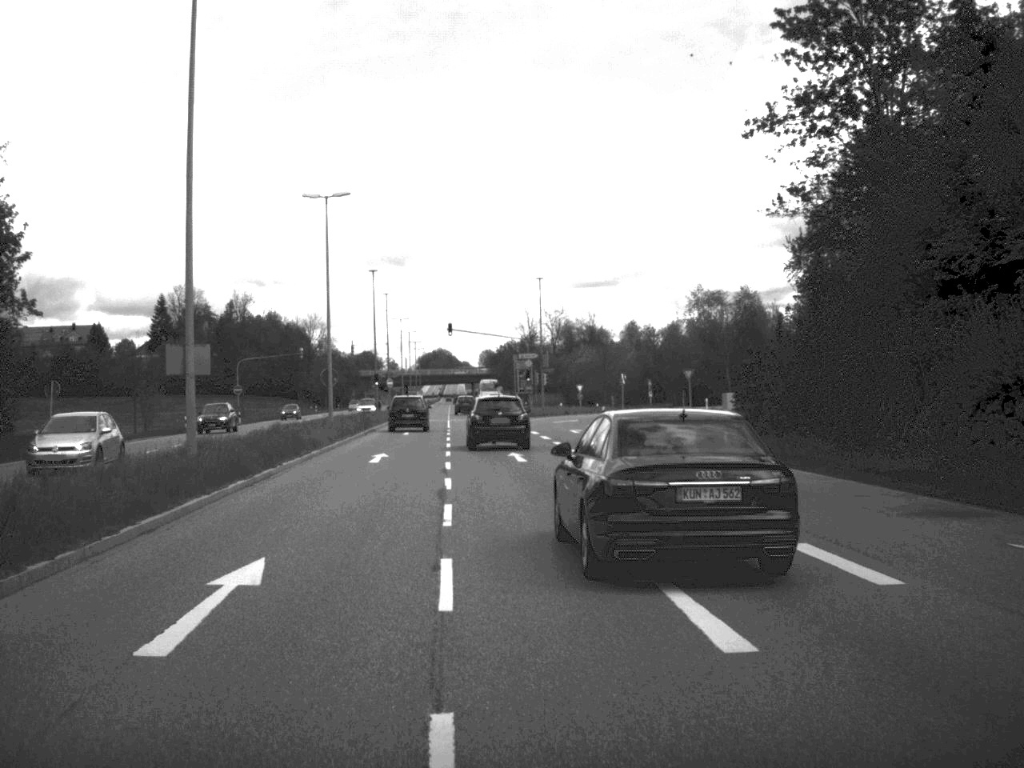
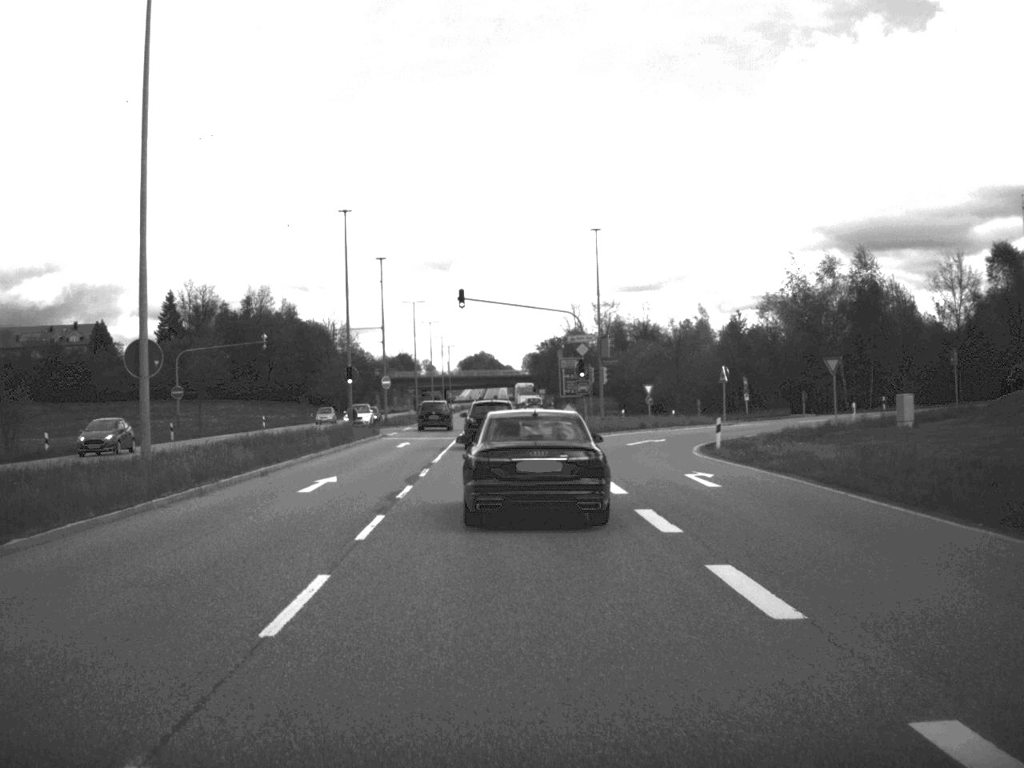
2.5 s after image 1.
(-0.4, +30.7) m; -2°
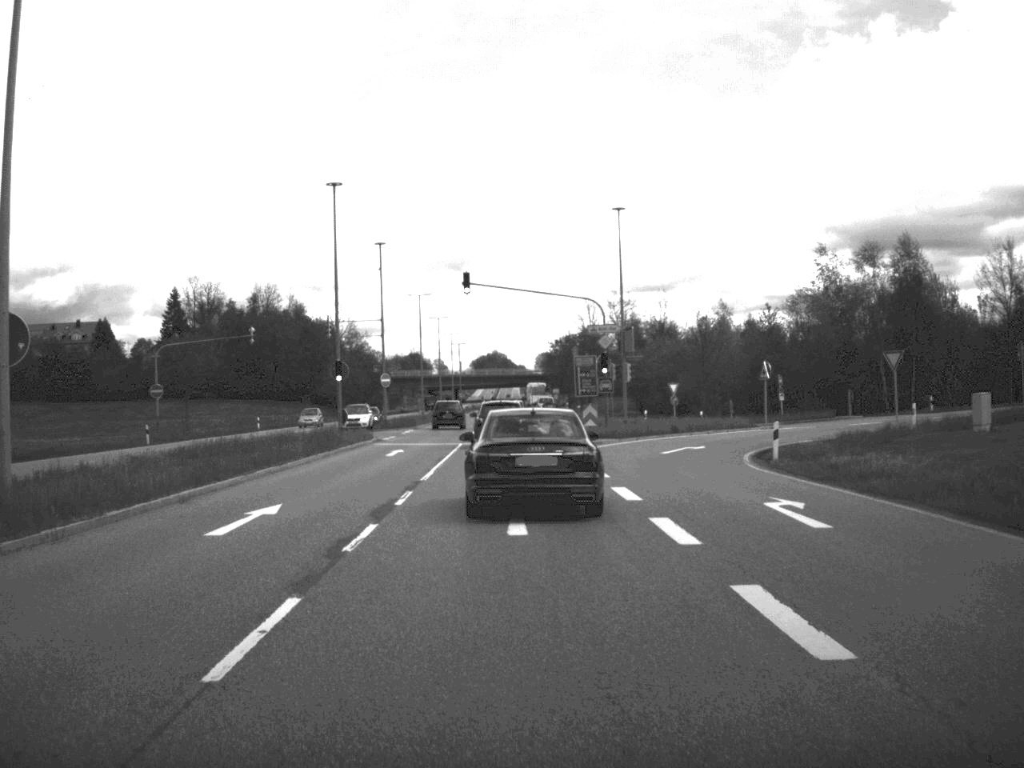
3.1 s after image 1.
(0.0, +7.3) m; -1°
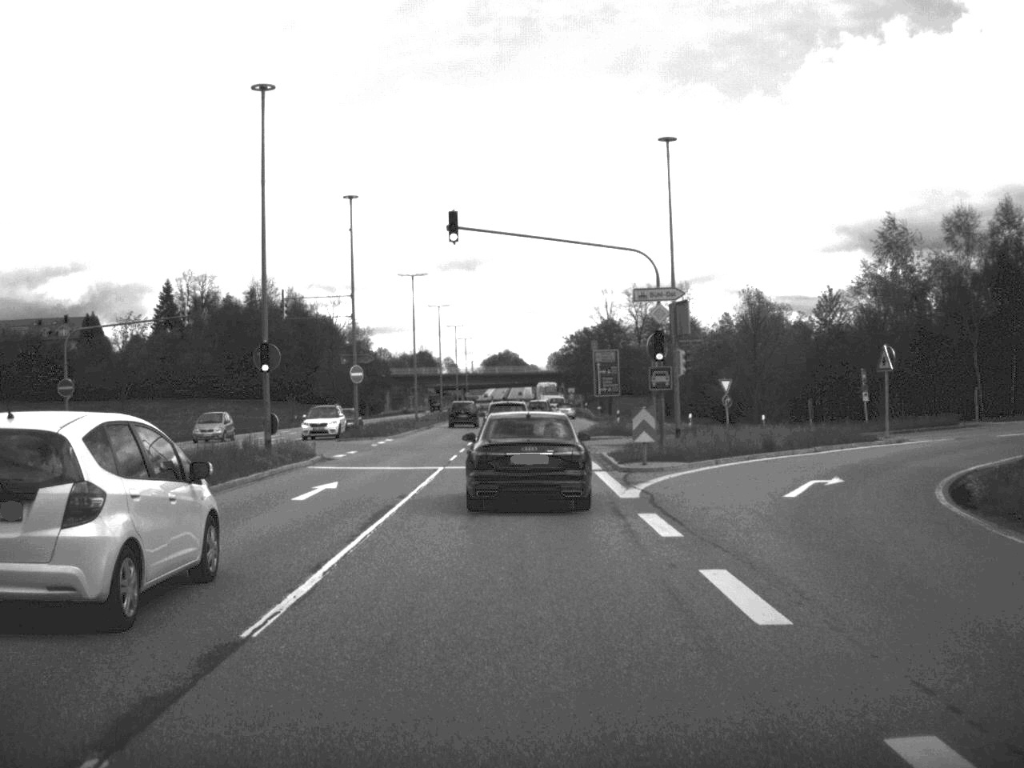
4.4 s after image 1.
(-0.1, +16.5) m; -1°
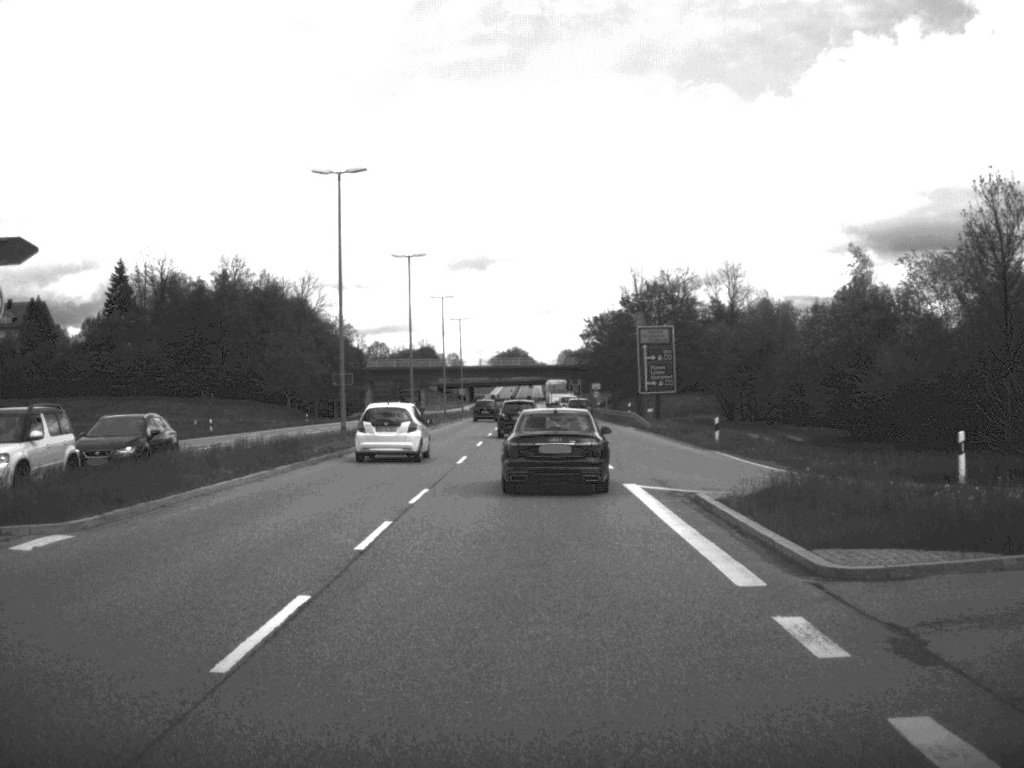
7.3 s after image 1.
(-0.4, +38.9) m; -1°
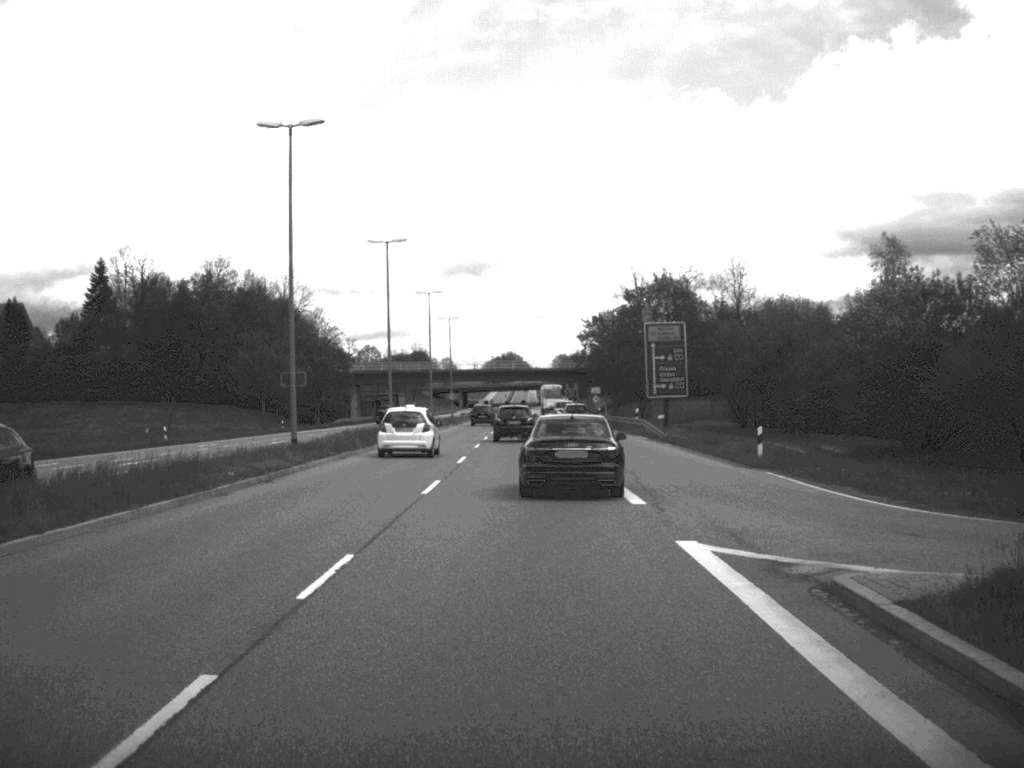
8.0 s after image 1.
(0.0, +9.1) m; 0°
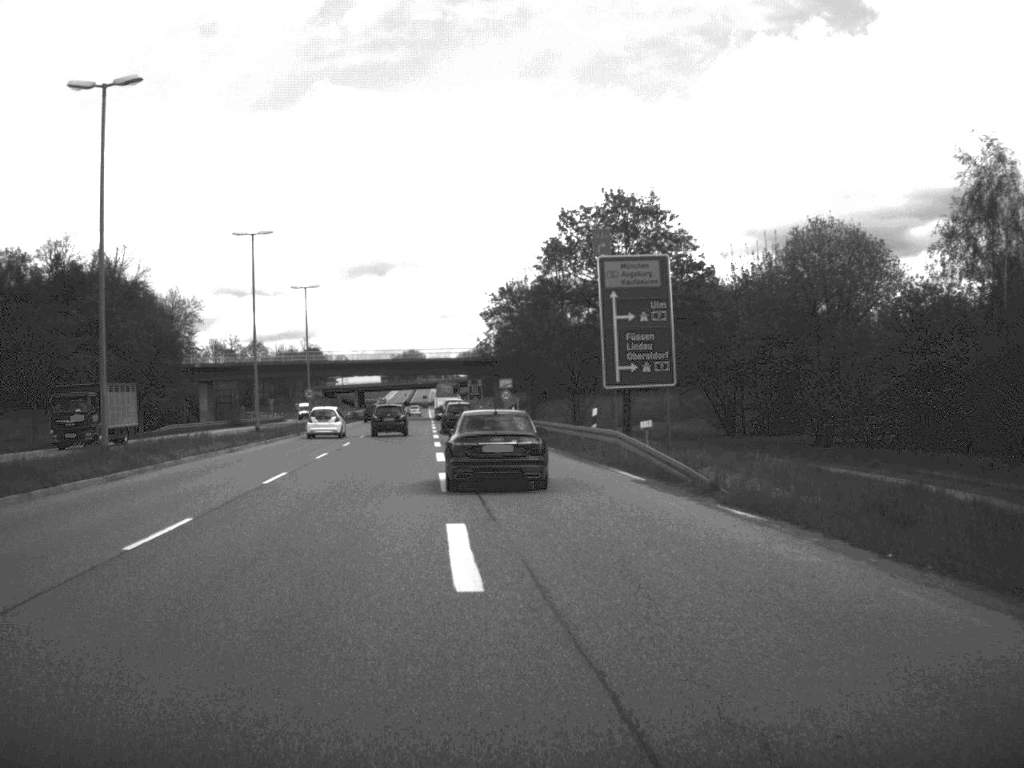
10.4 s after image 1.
(+1.3, +33.8) m; +4°
